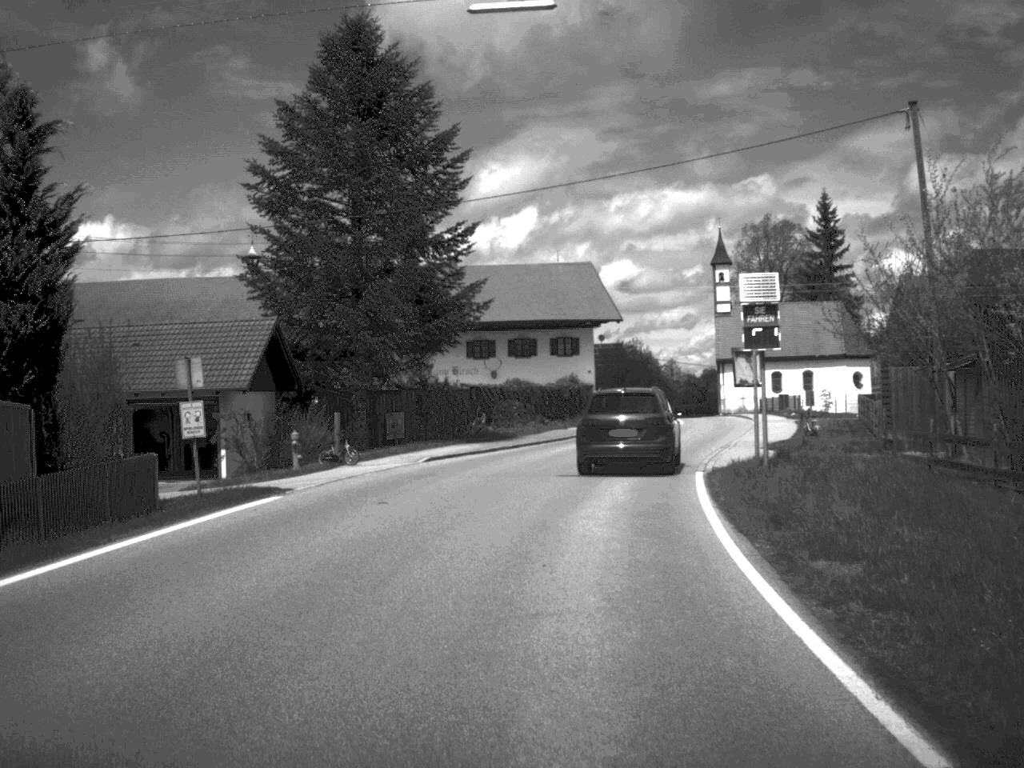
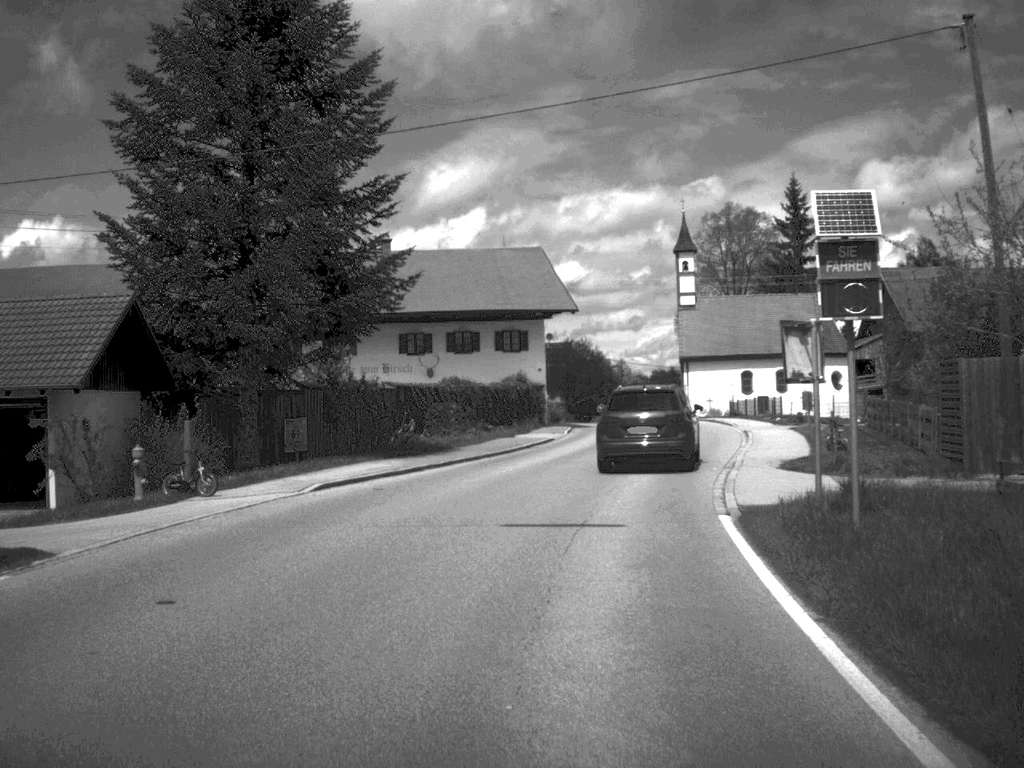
(+0.2, +8.8) m; +2°
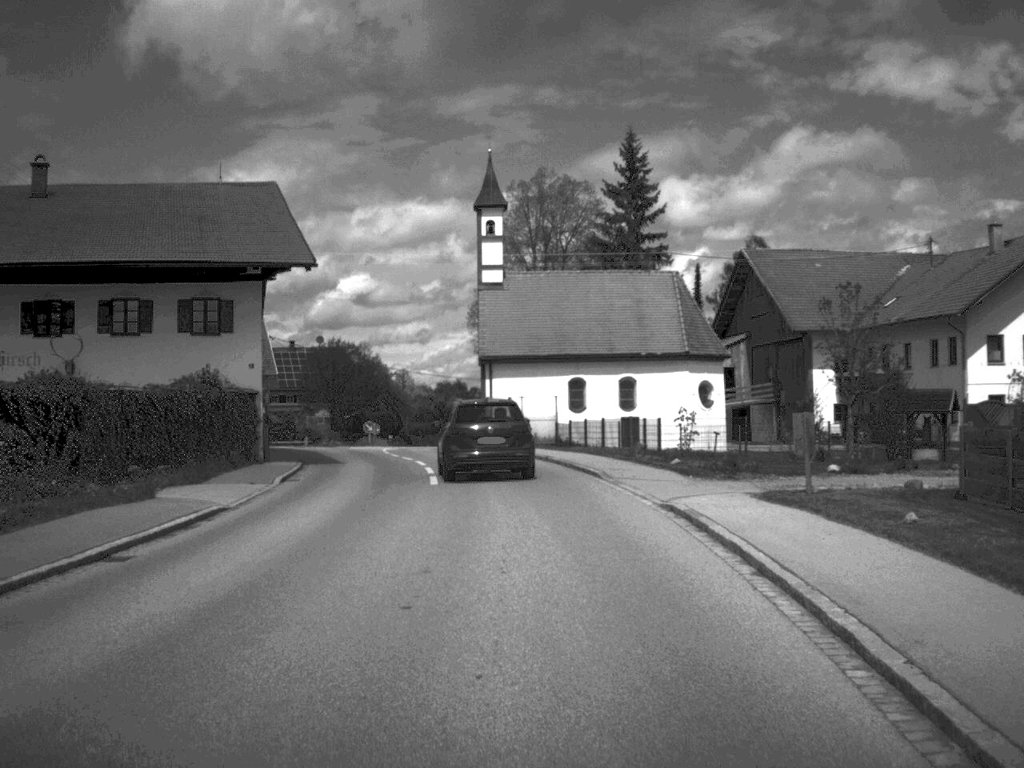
(+2.1, +24.3) m; +9°
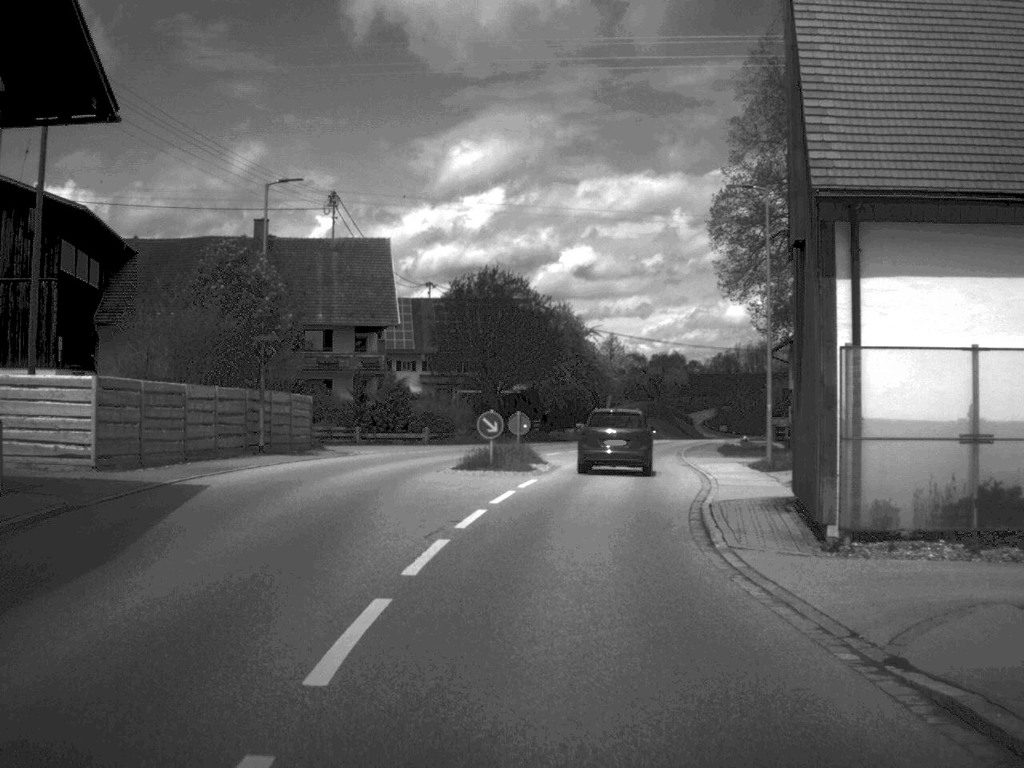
(-2.7, +39.6) m; -10°
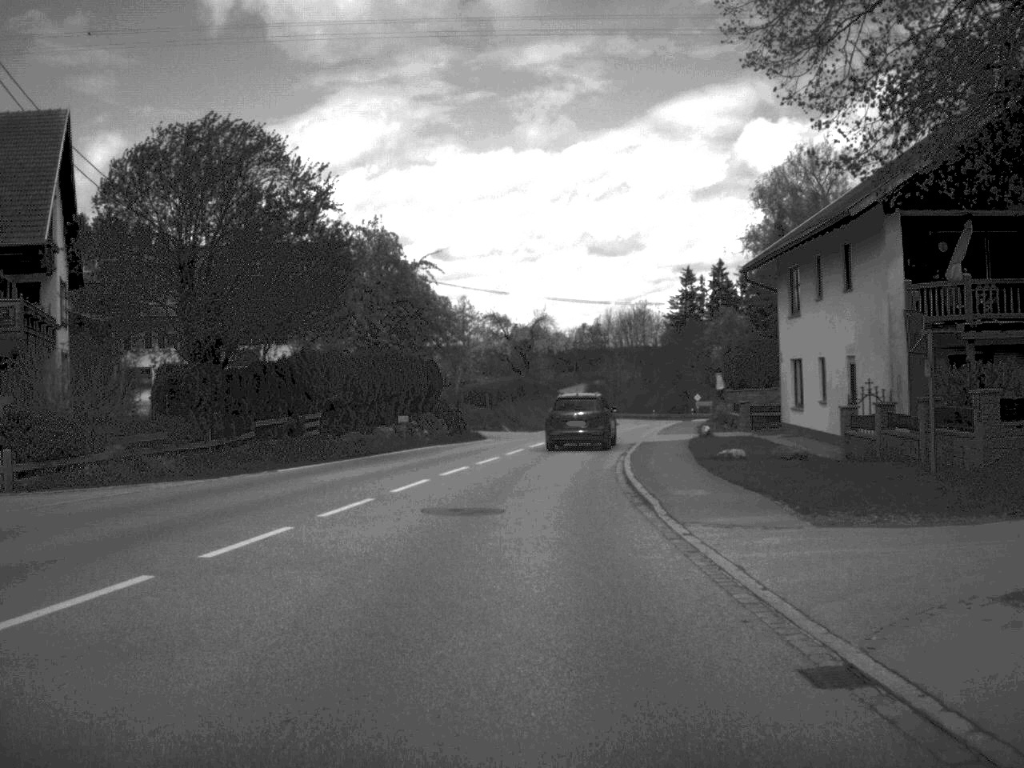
(+2.4, +33.2) m; +6°
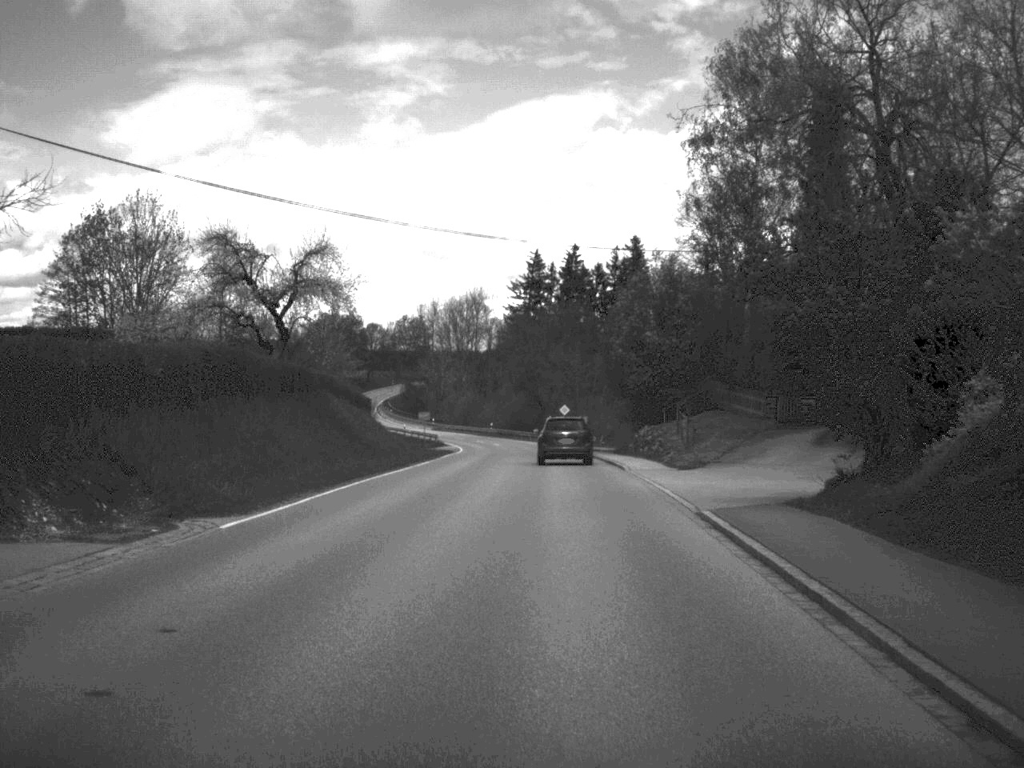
(+2.7, +47.6) m; +8°
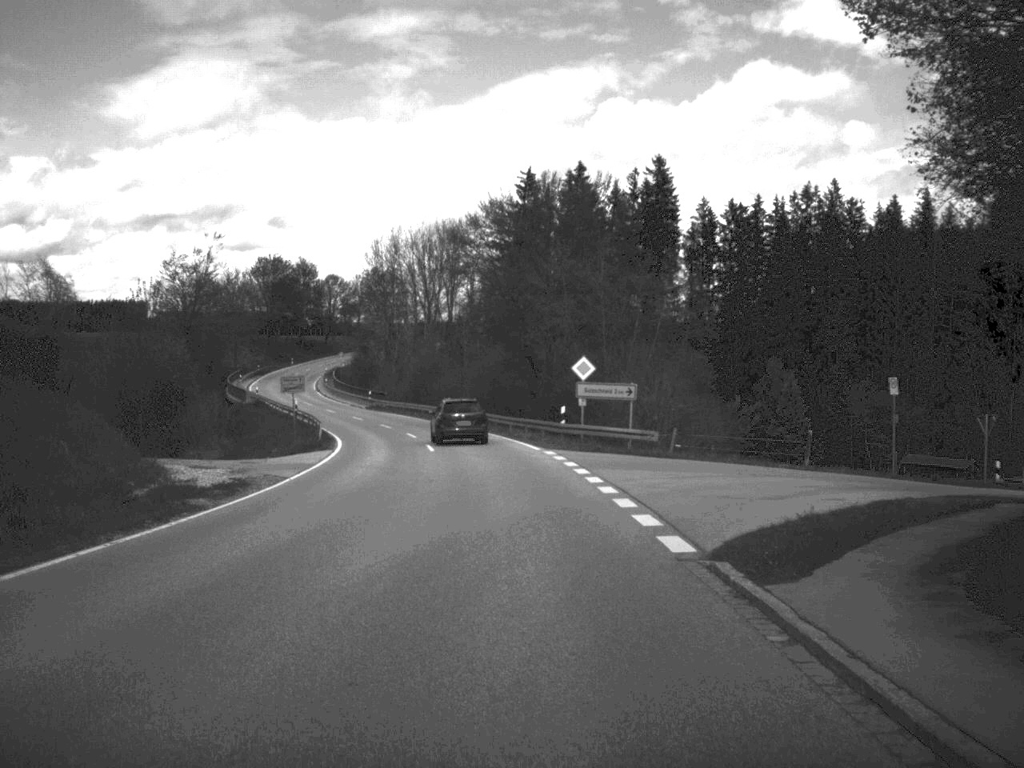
(+0.9, +54.1) m; 0°
